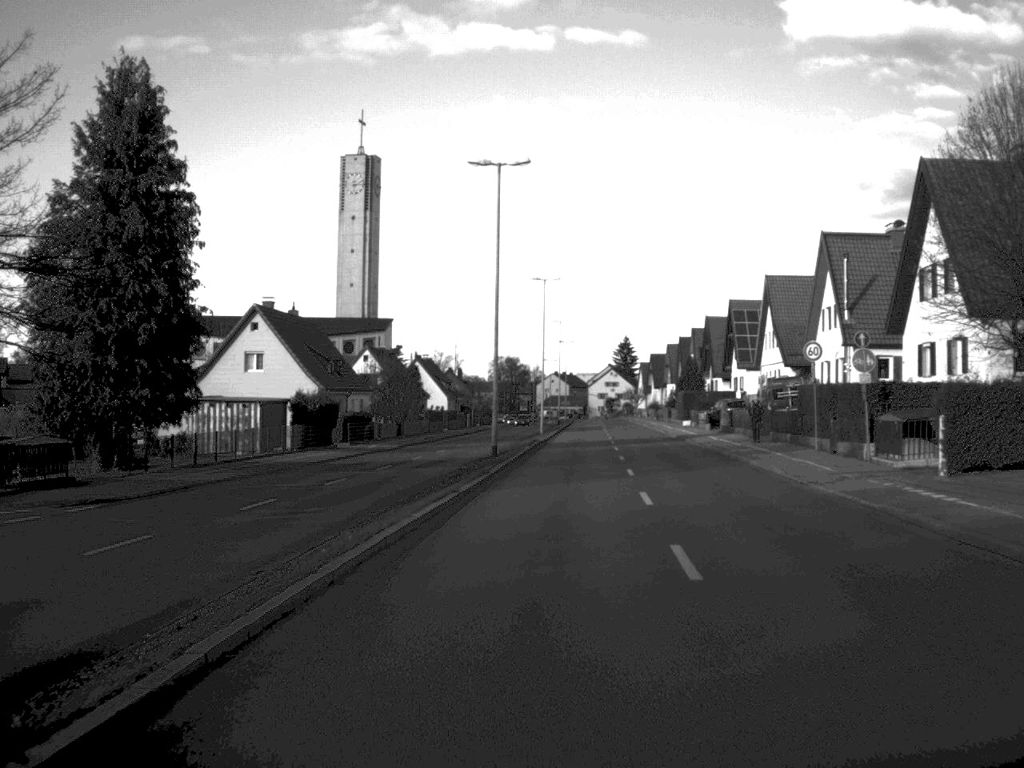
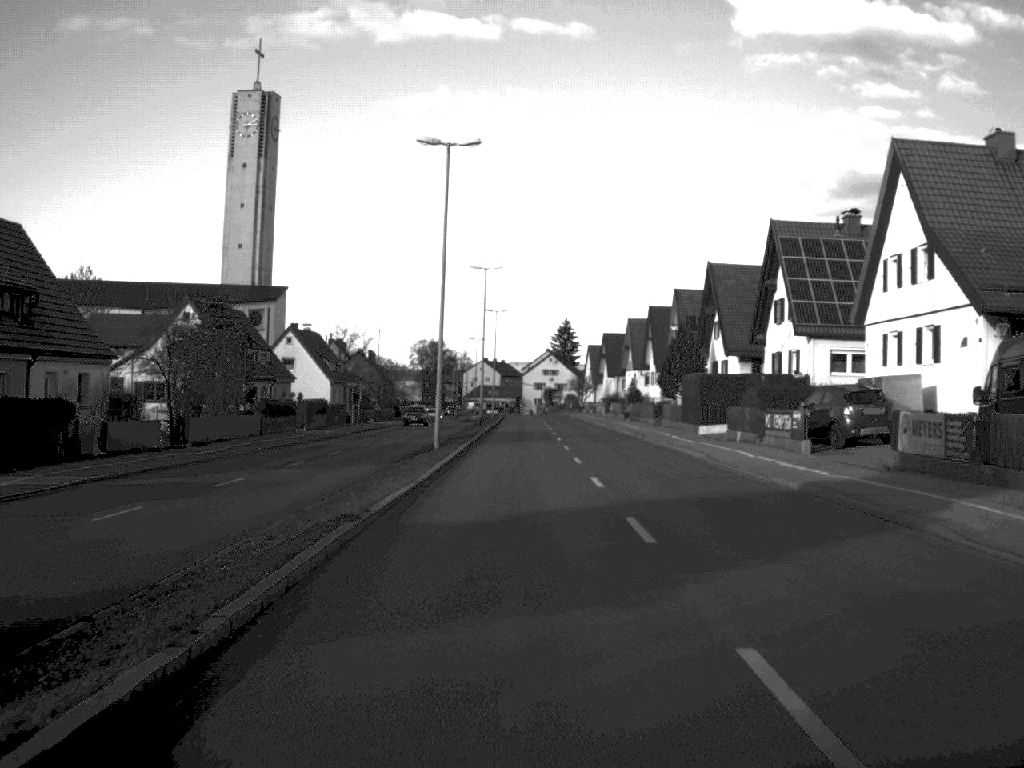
(+1.6, +42.4) m; +3°
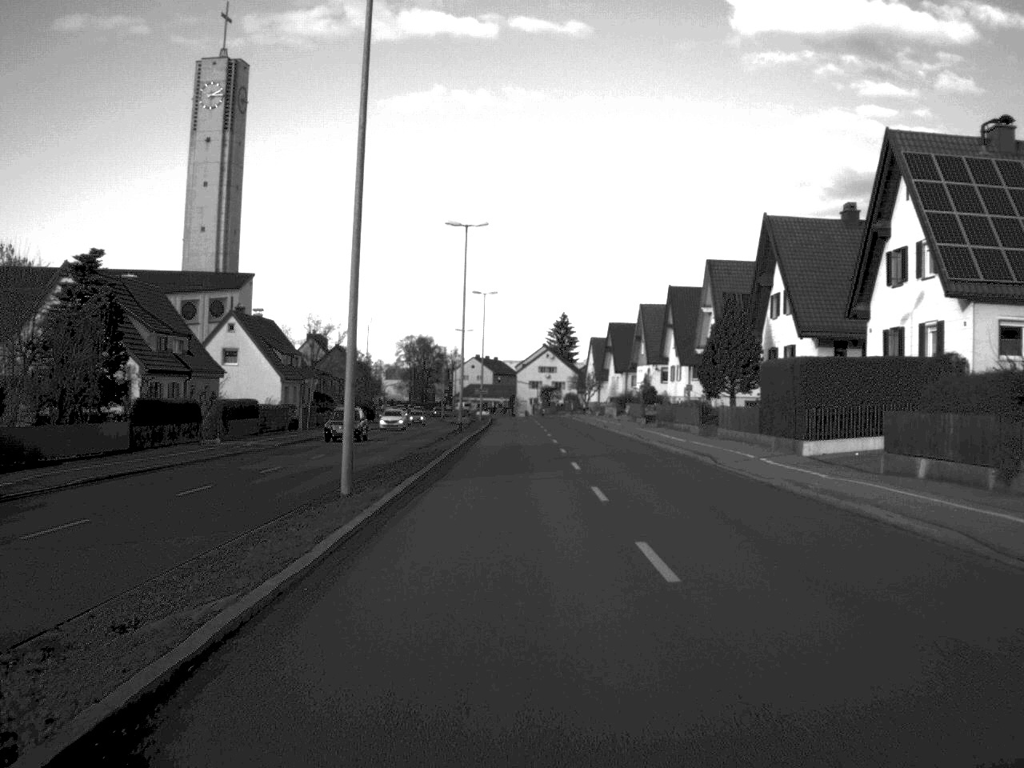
(0.0, +20.6) m; 0°
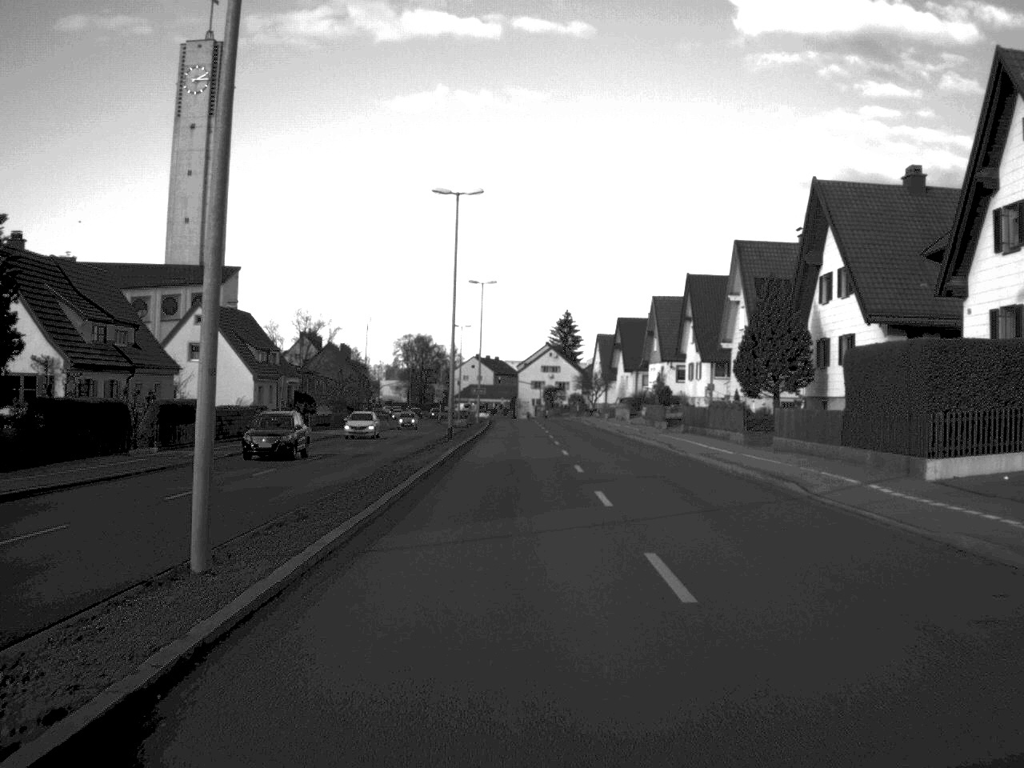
(0.0, +10.0) m; 0°
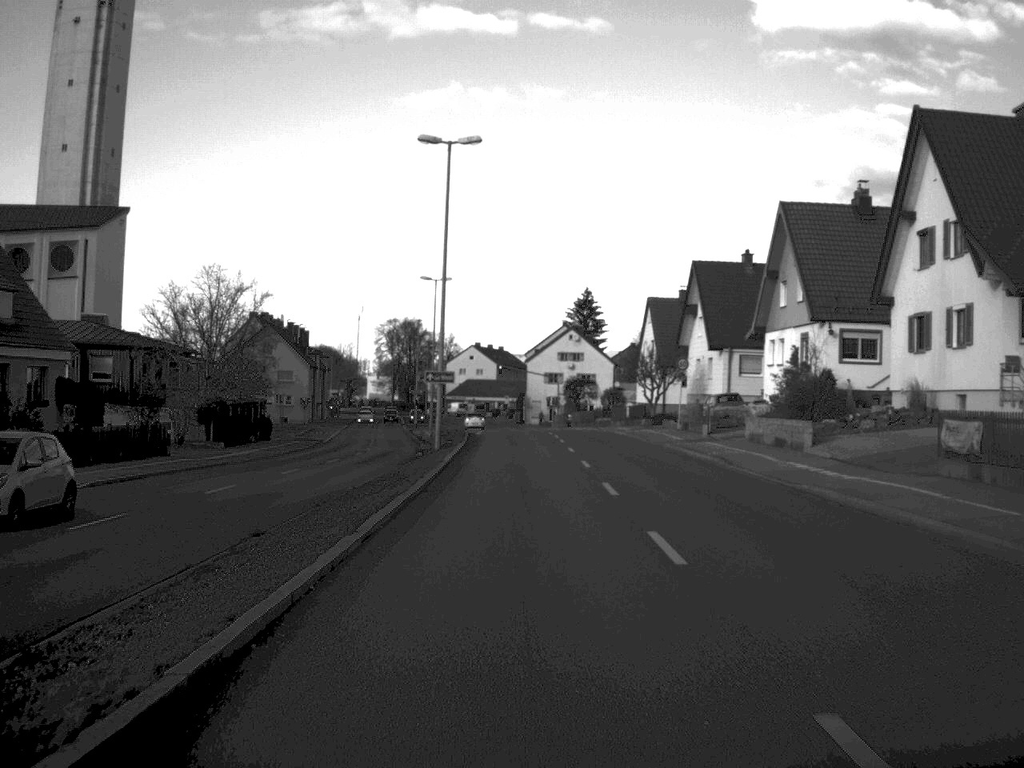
(-0.3, +51.3) m; -1°
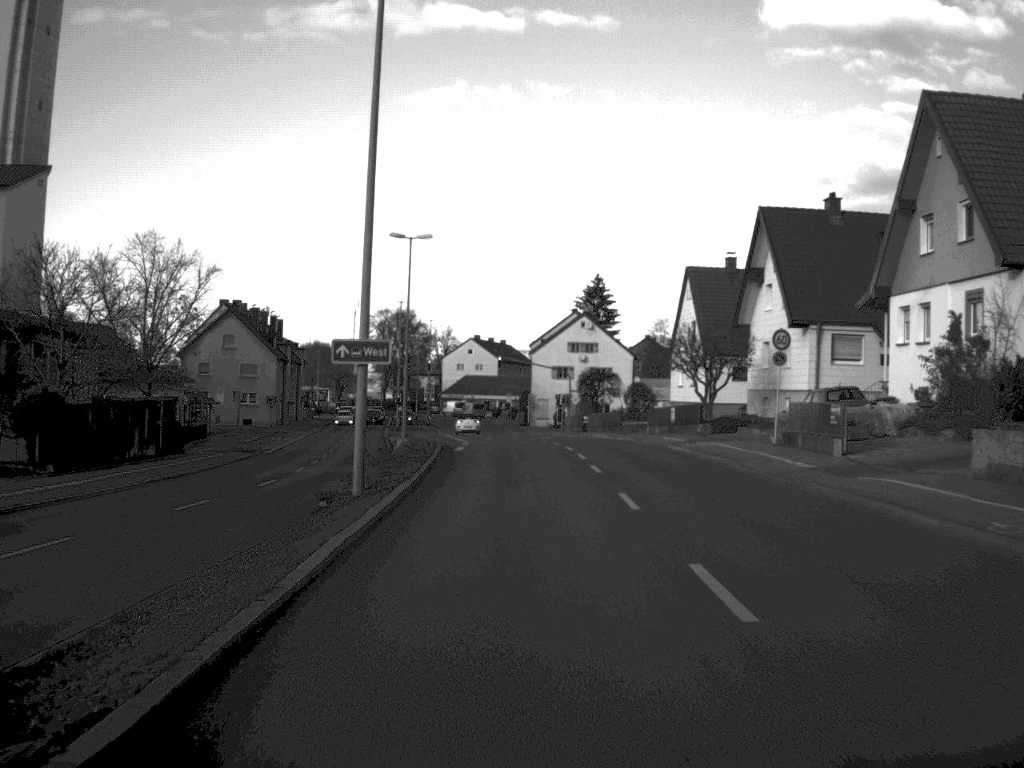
(0.0, +21.0) m; 0°
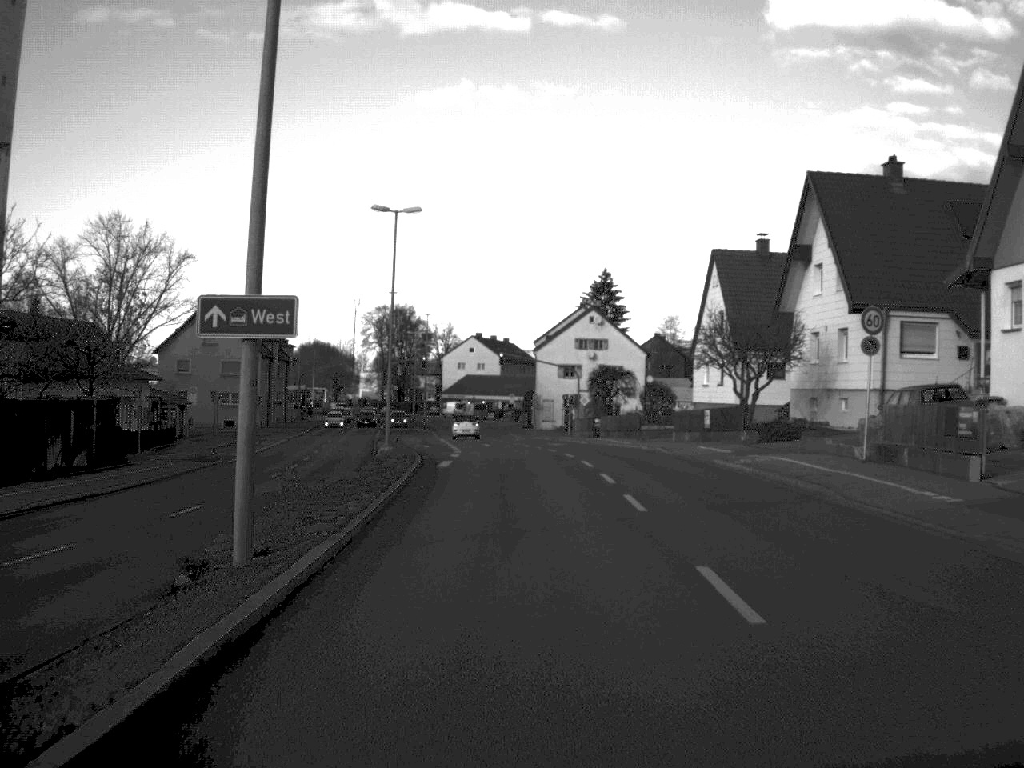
(0.0, +9.0) m; 0°
